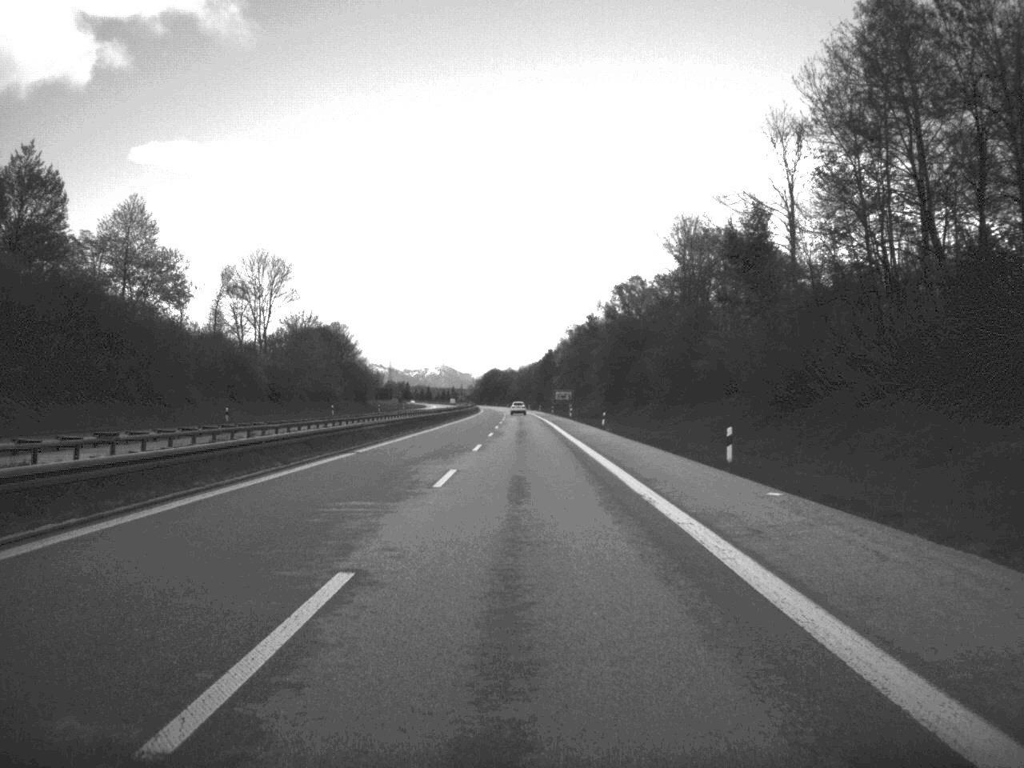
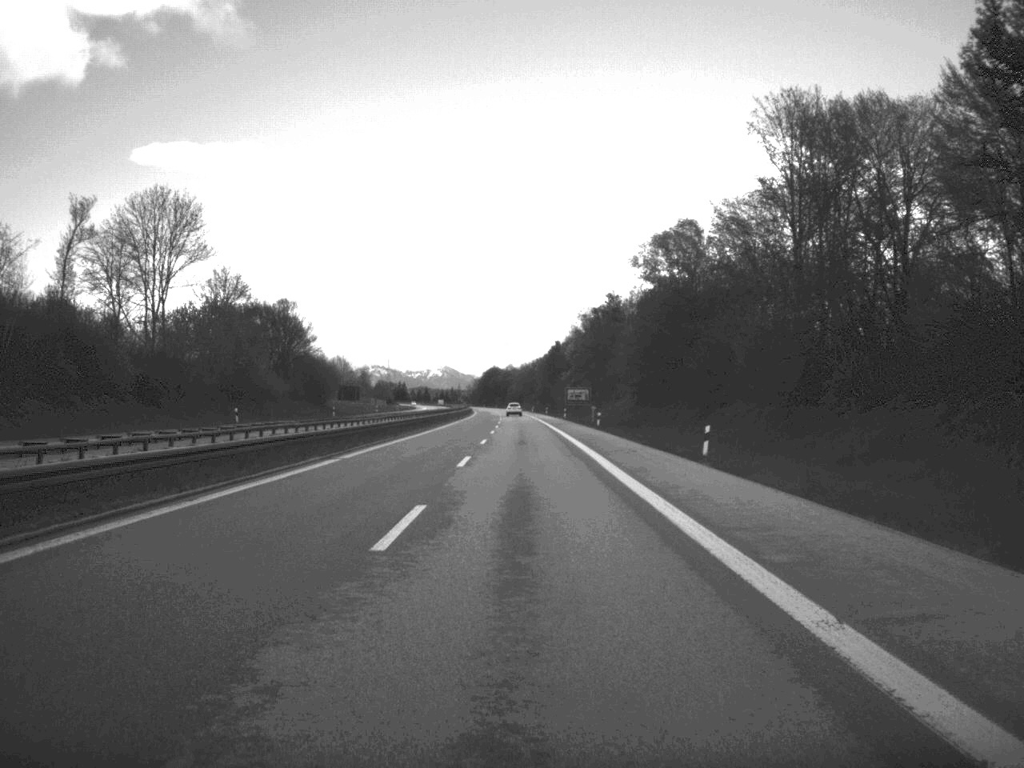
(-0.1, +45.2) m; 0°
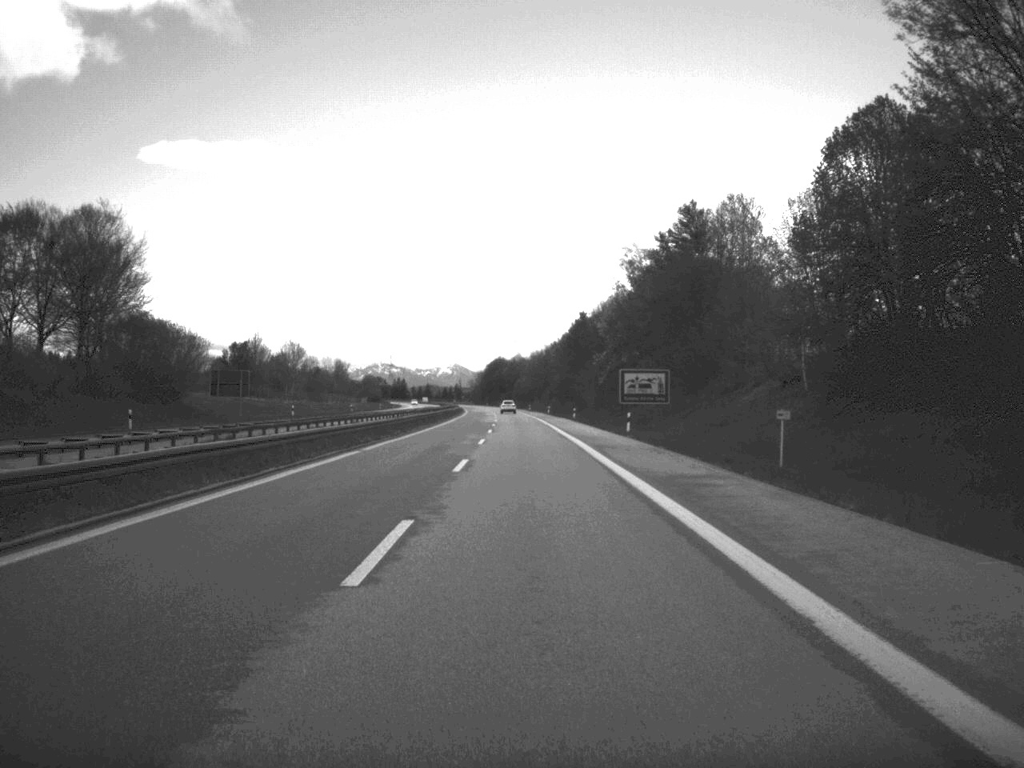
(-0.3, +73.3) m; -1°
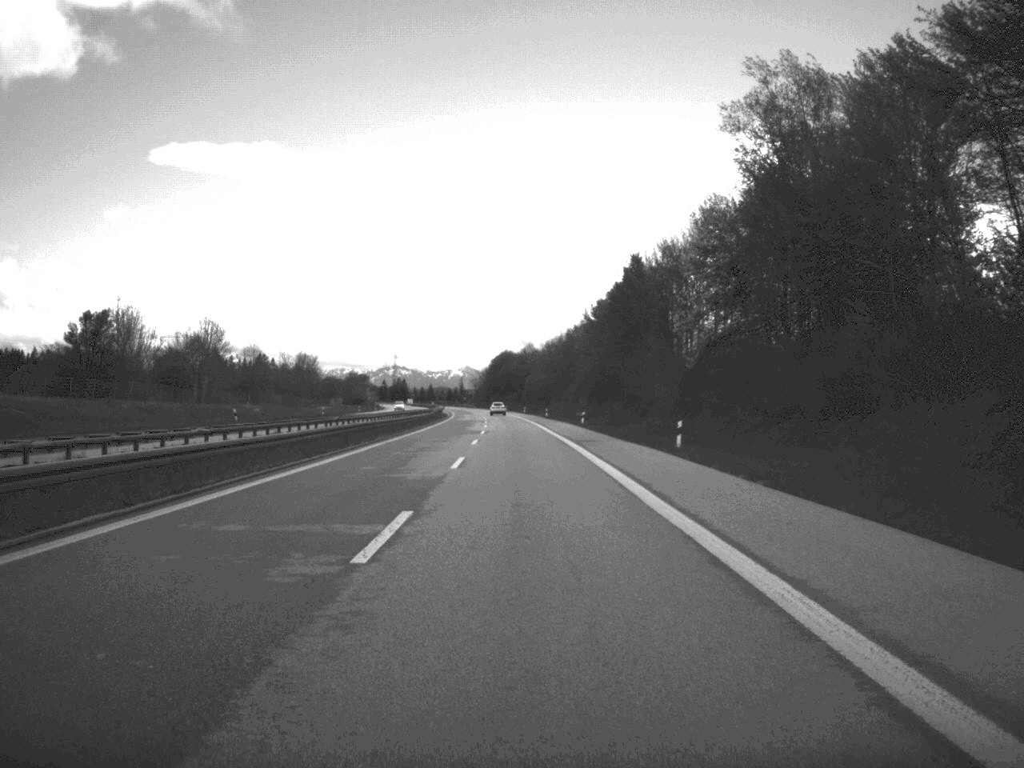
(-0.4, +69.3) m; -1°
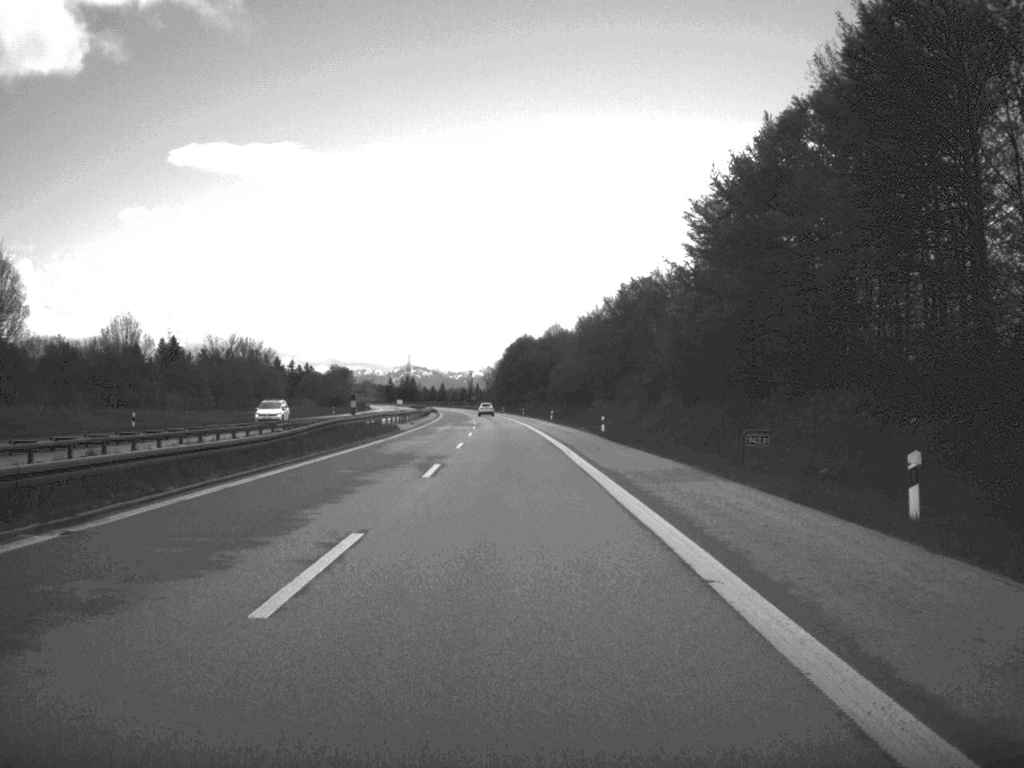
(-0.6, +74.2) m; -1°
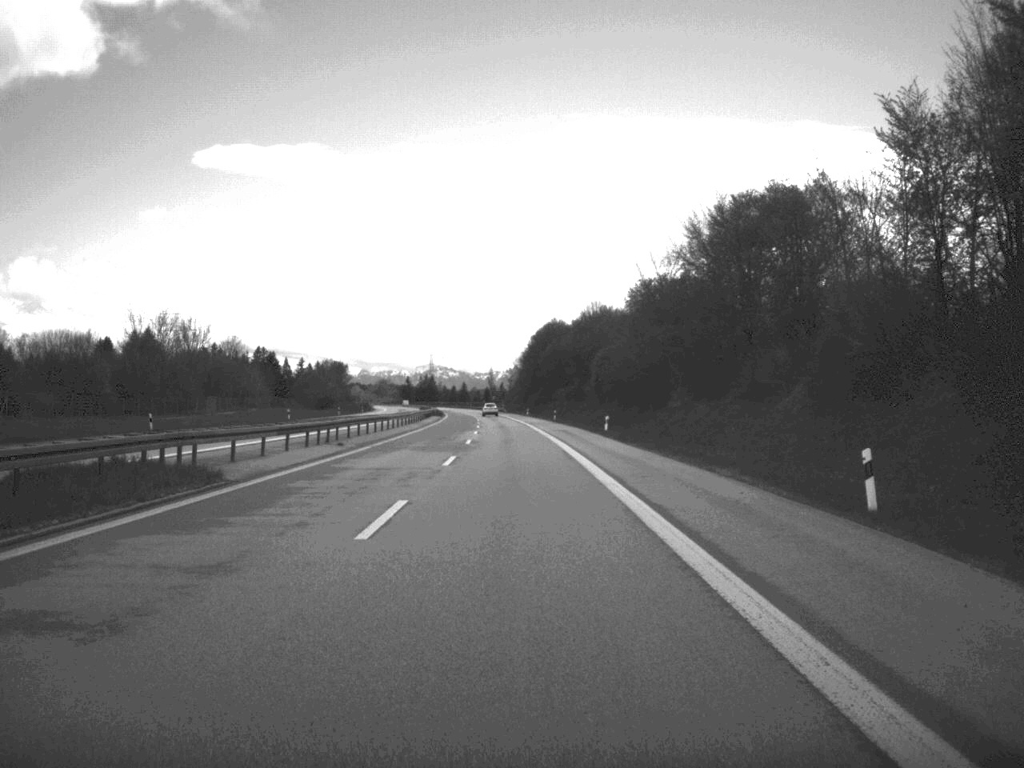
(-0.5, +47.3) m; -1°
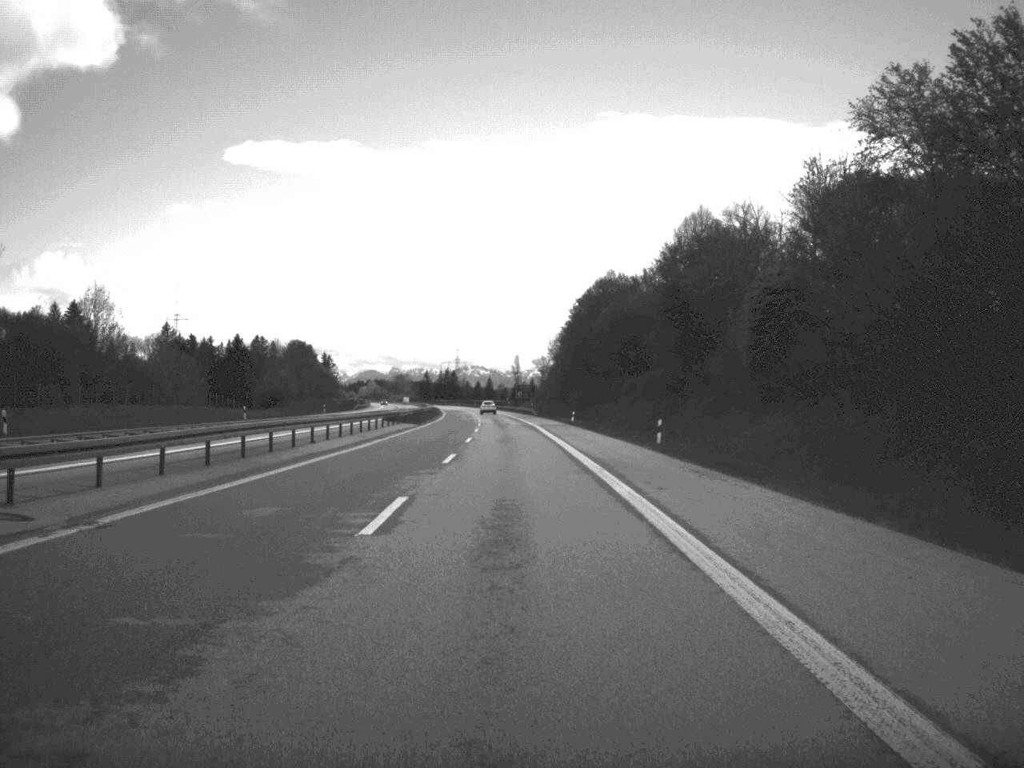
(-1.0, +70.9) m; -2°
